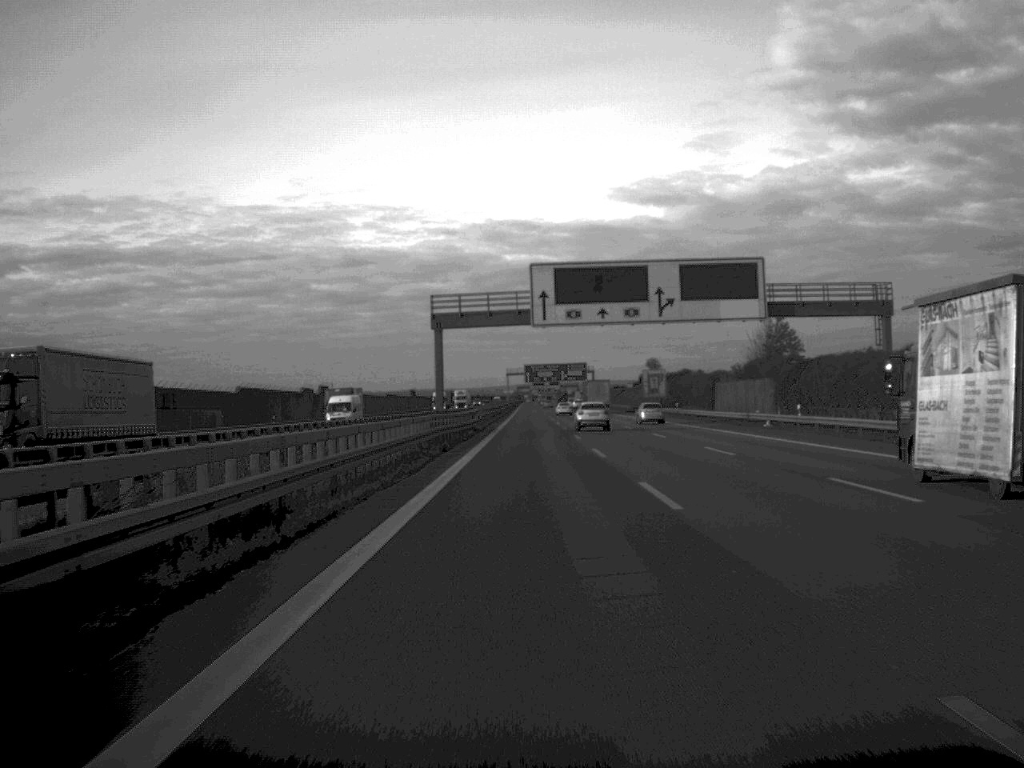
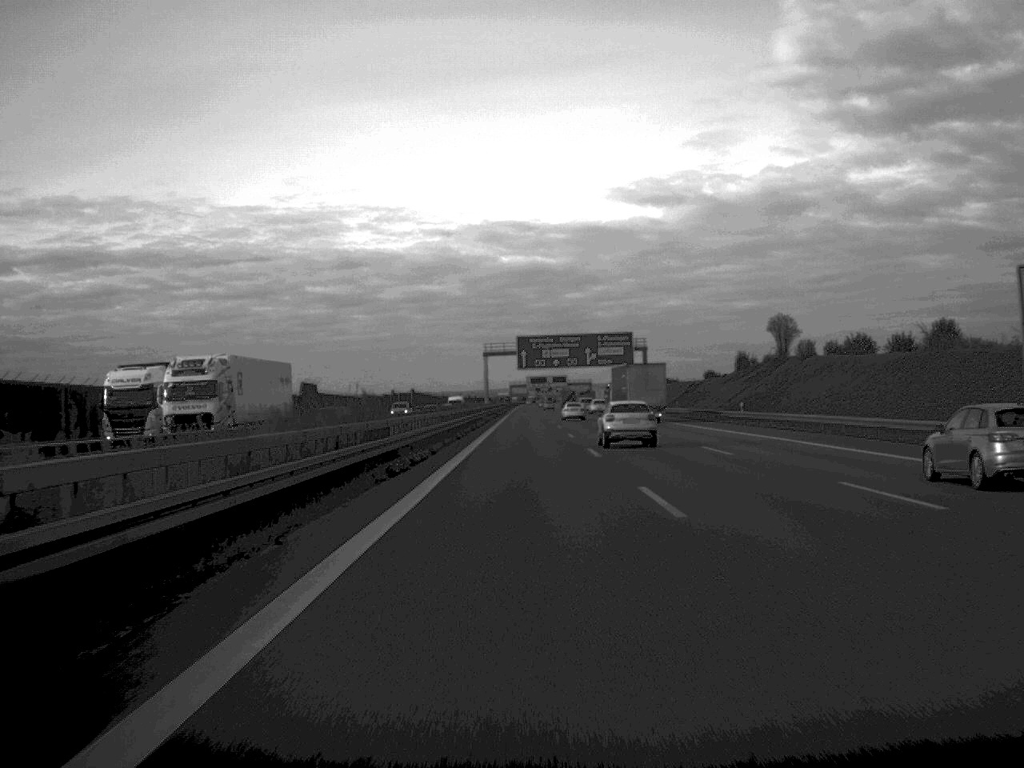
(+0.1, +129.7) m; 0°
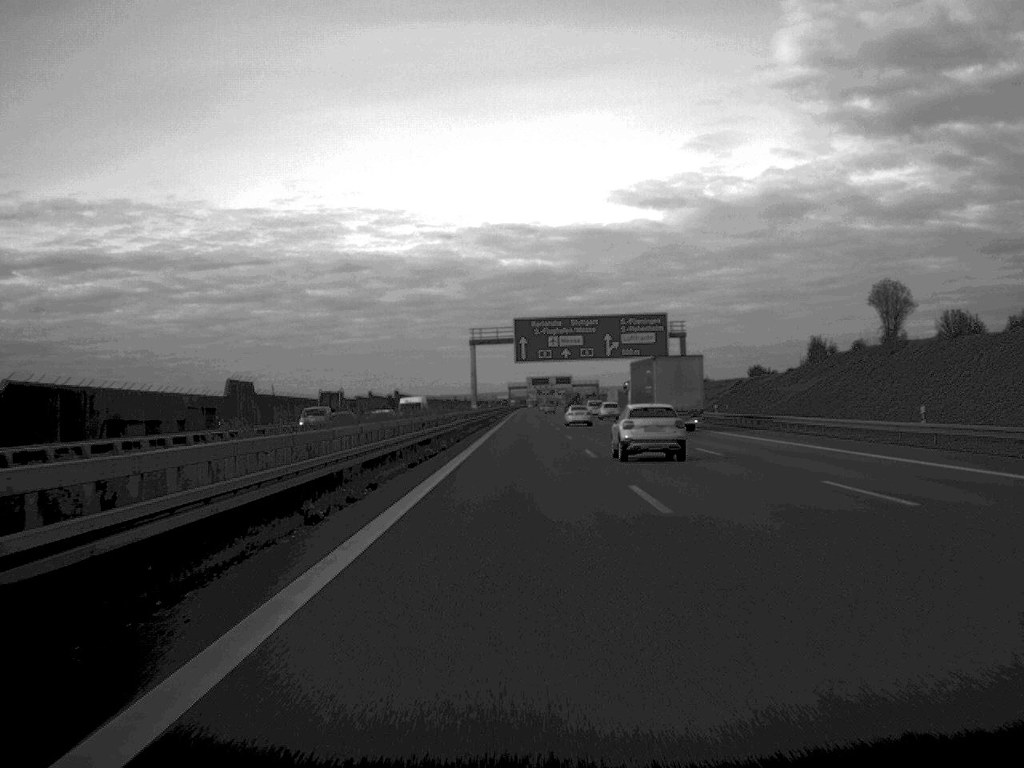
(0.0, +36.3) m; 0°
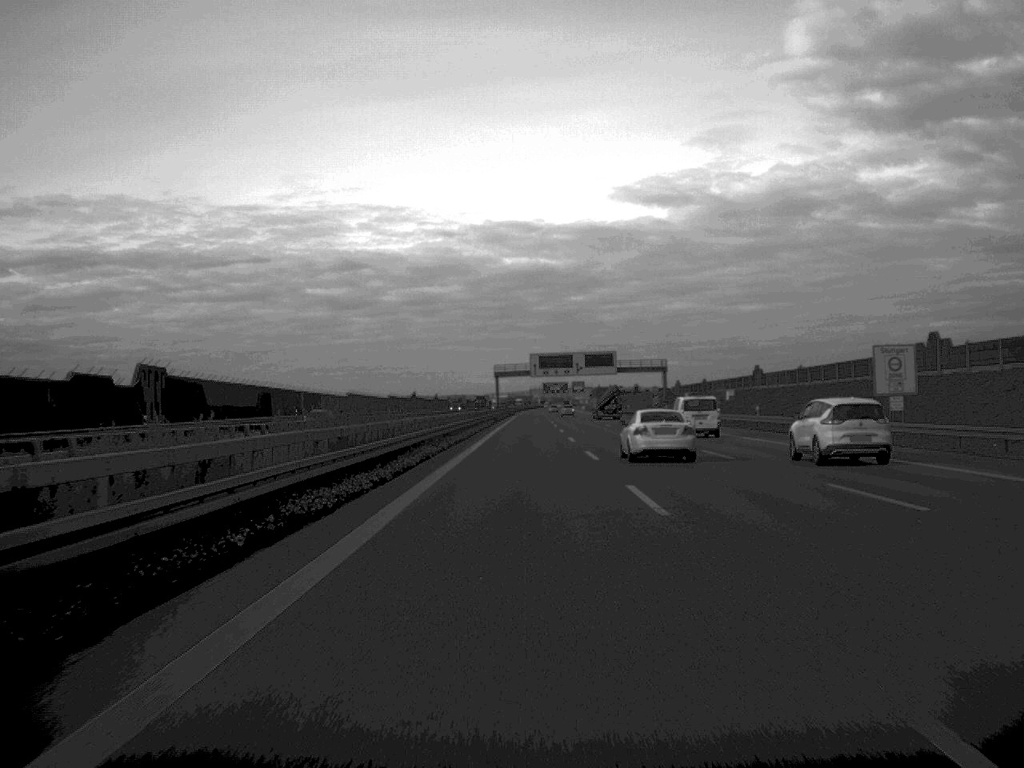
(-0.1, +165.8) m; 0°
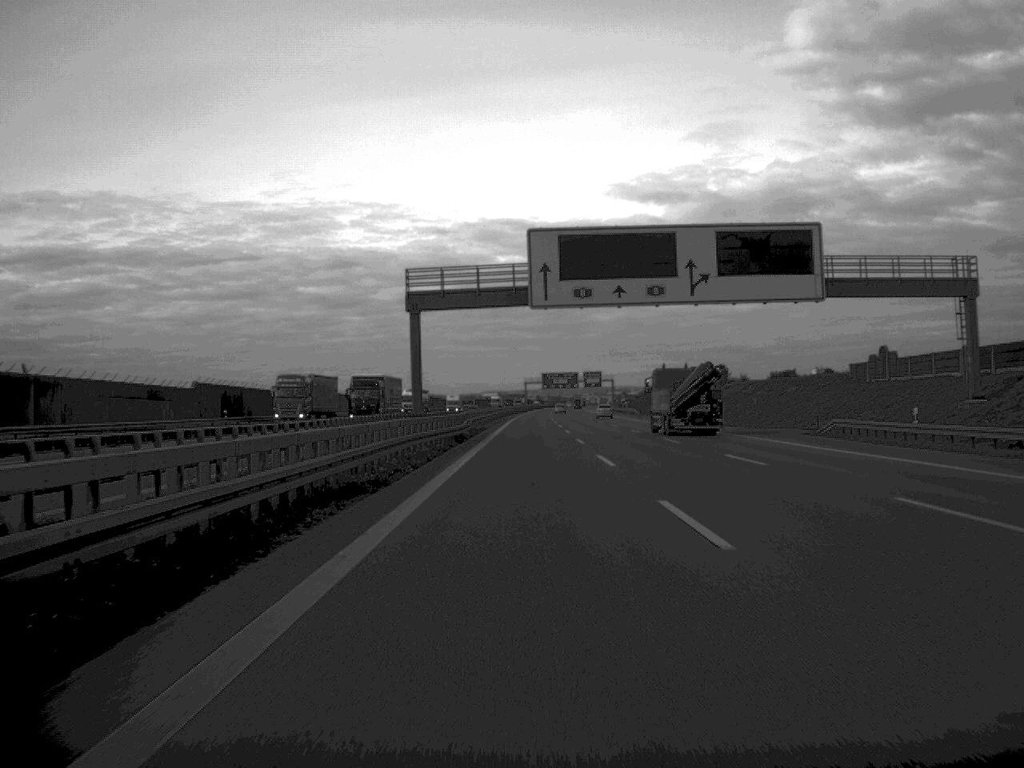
(+0.1, +129.8) m; 0°
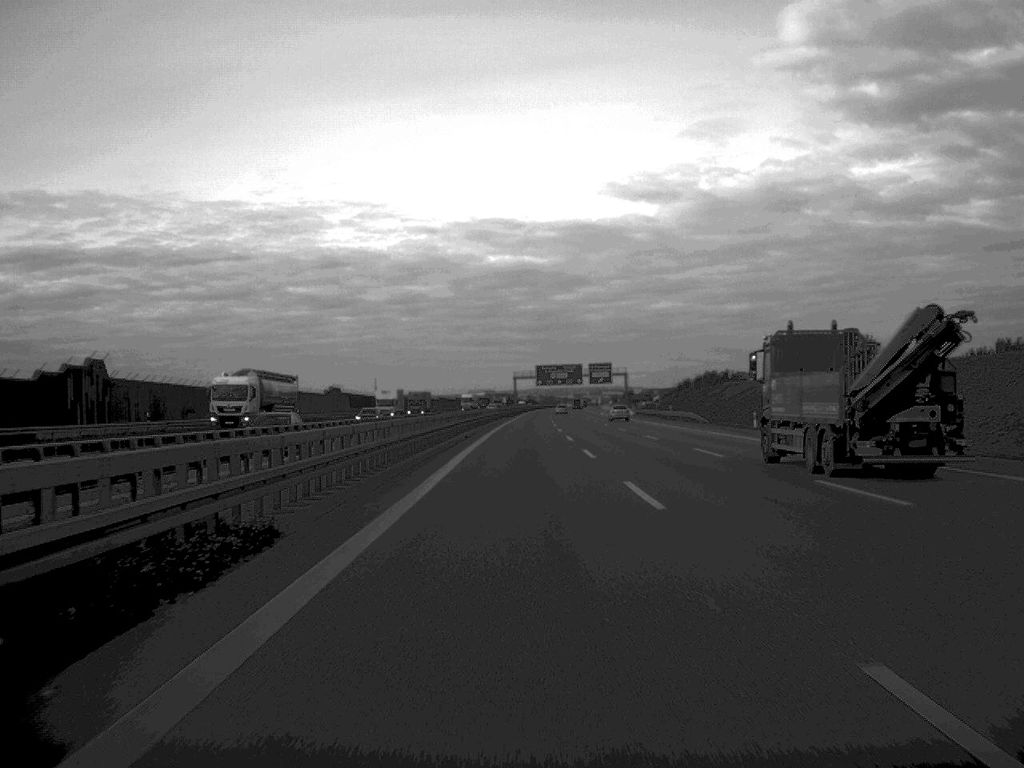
(+0.2, +66.4) m; 0°
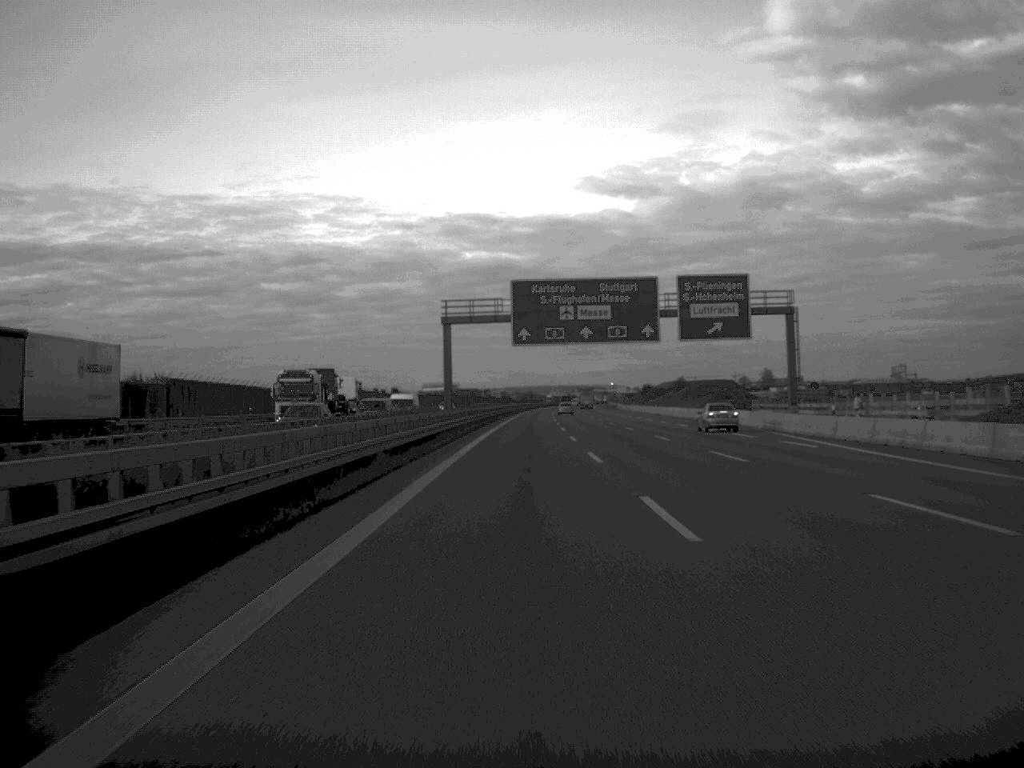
(+1.2, +166.3) m; +1°
